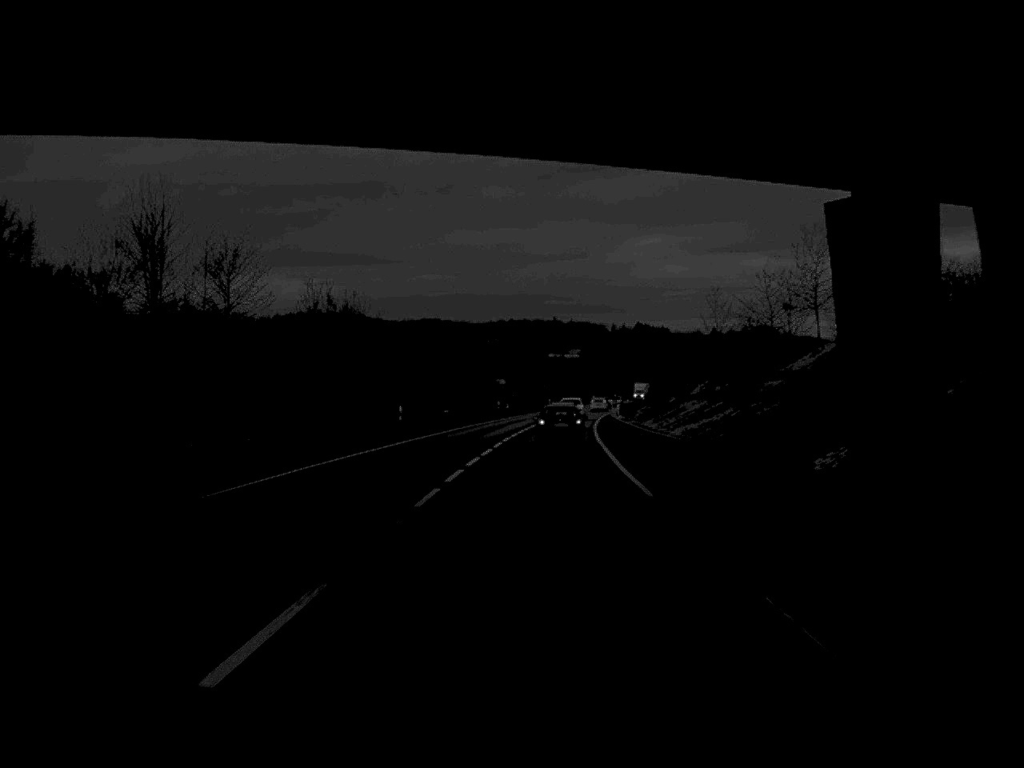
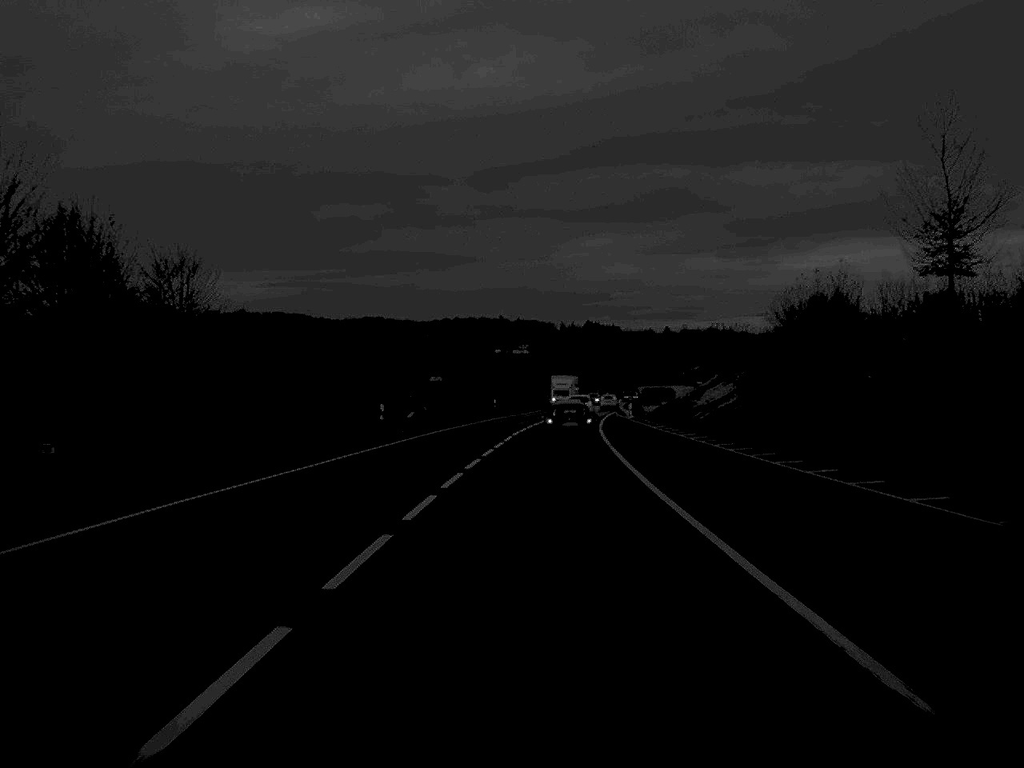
(+1.1, +56.3) m; +2°
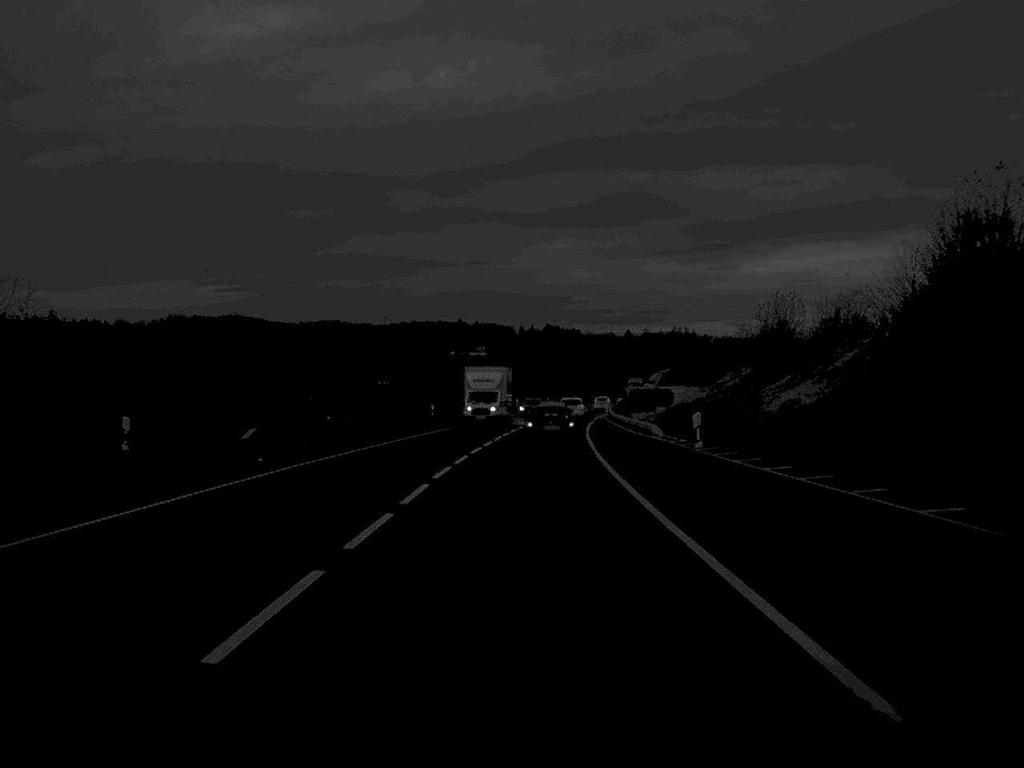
(+0.5, +27.0) m; +2°
